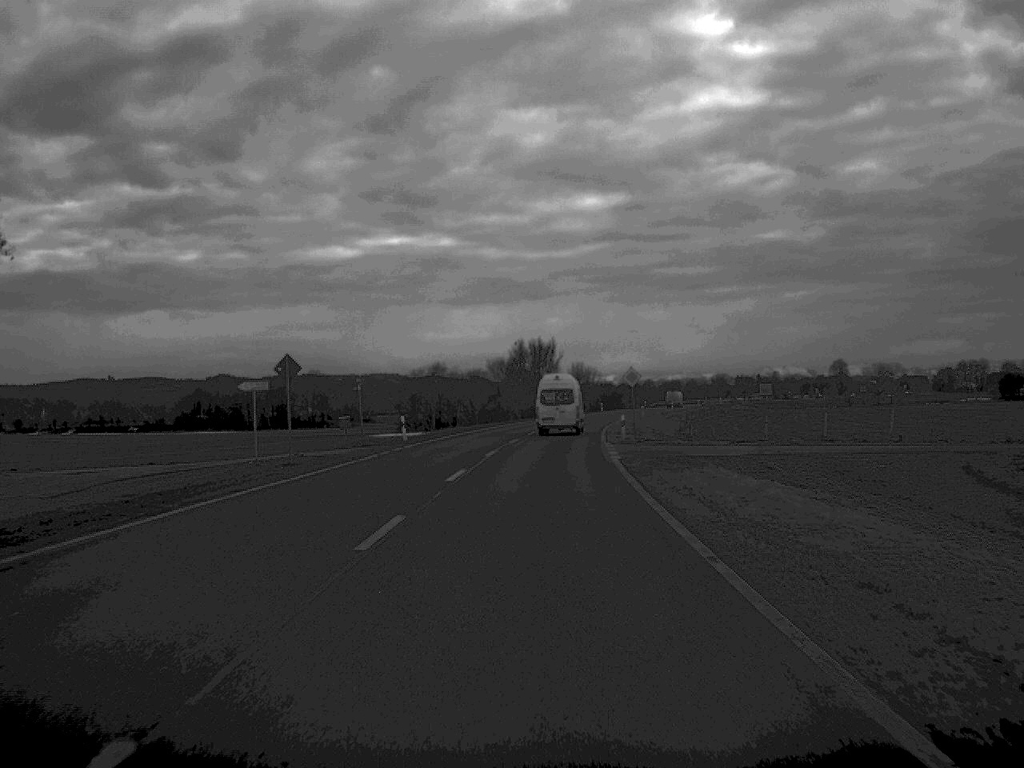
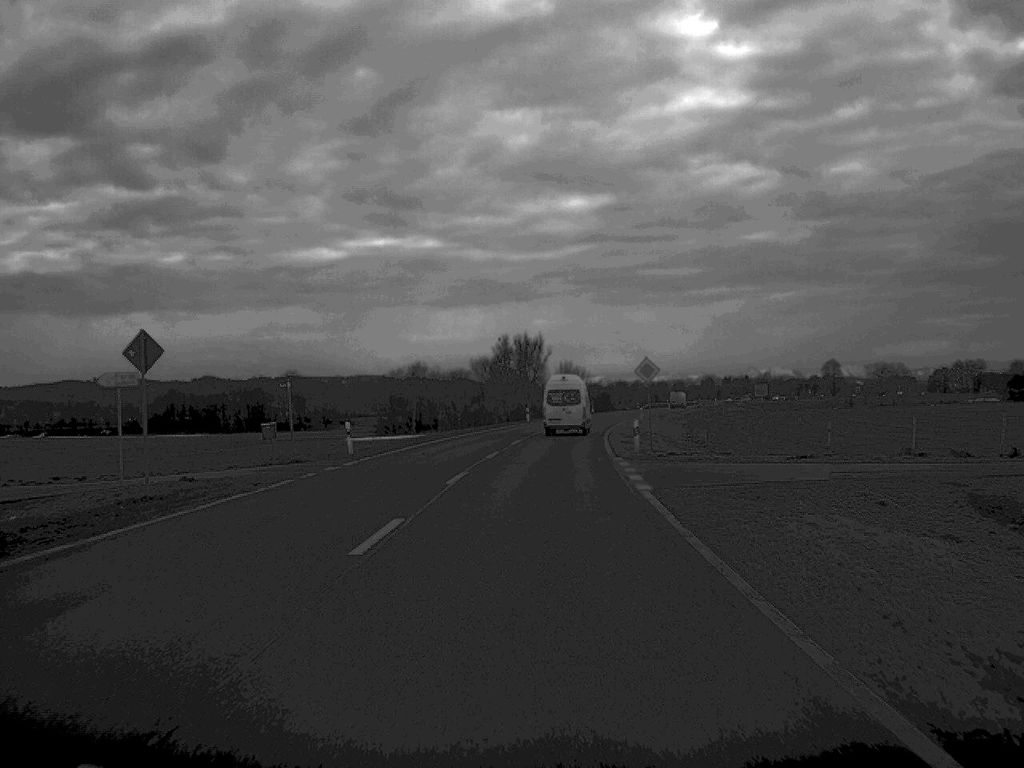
(+0.1, +12.3) m; +1°
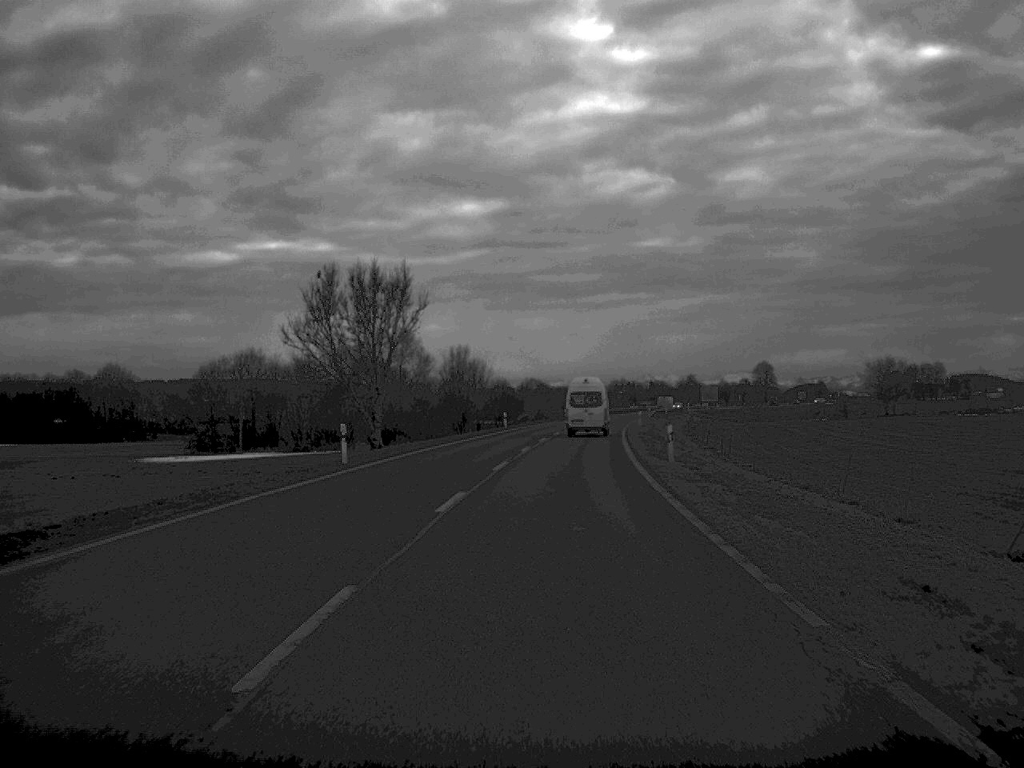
(+2.1, +65.7) m; +5°
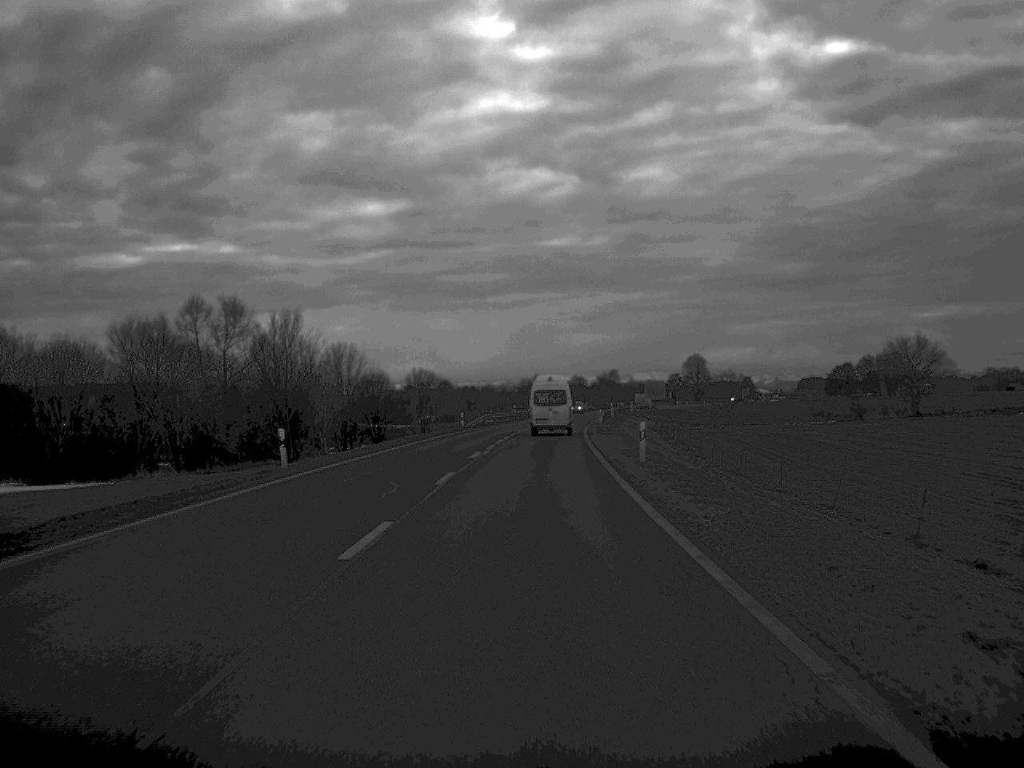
(+2.3, +53.2) m; +4°
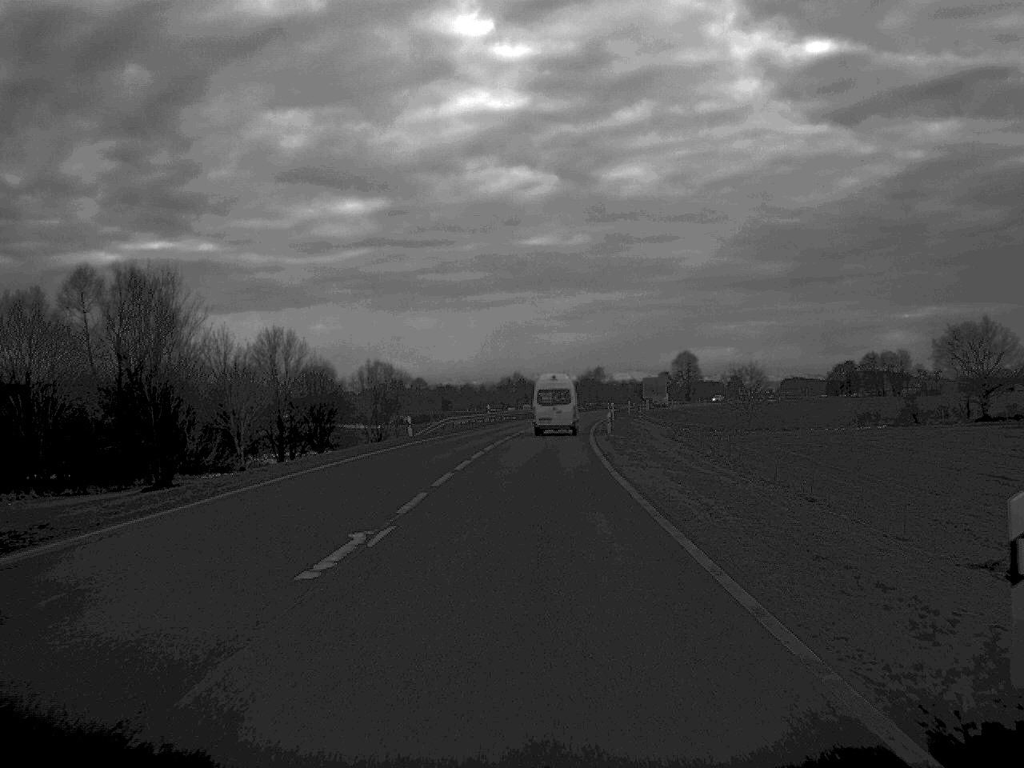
(+0.2, +25.5) m; +1°
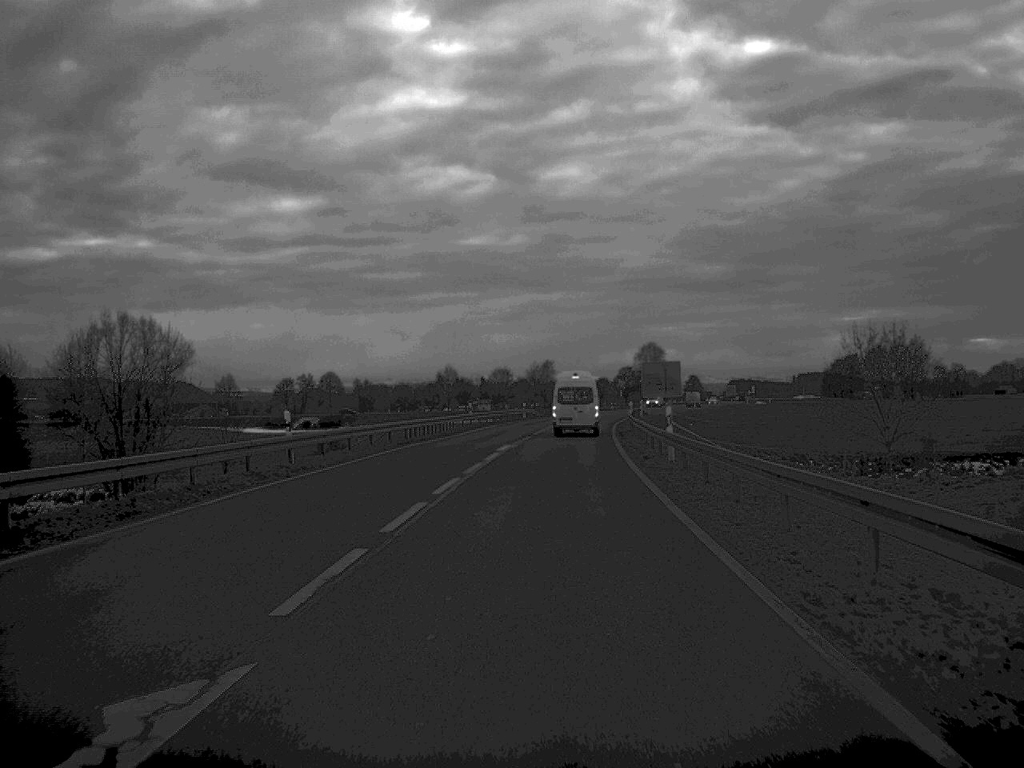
(+1.3, +63.2) m; +3°
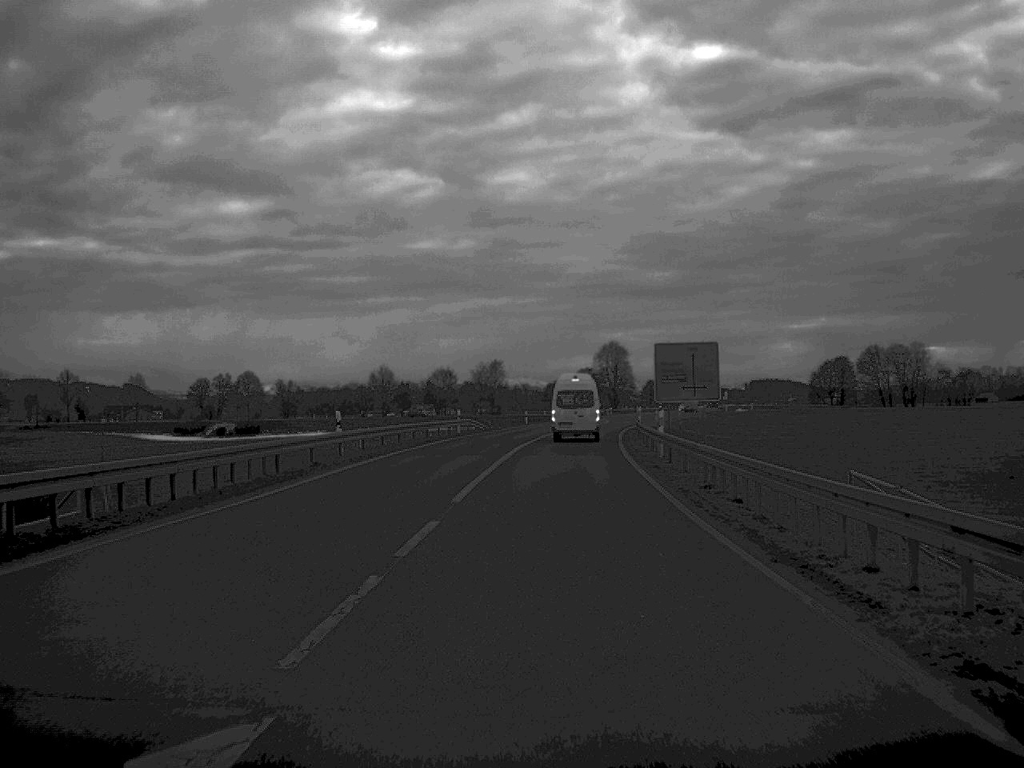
(+0.6, +37.3) m; +2°
